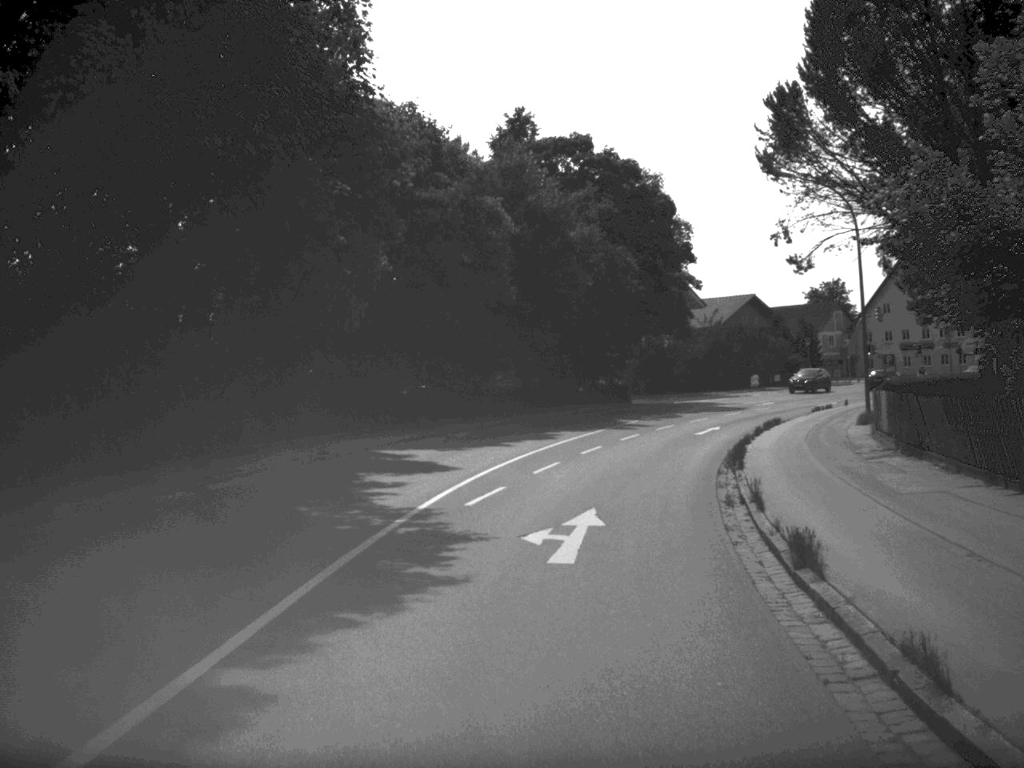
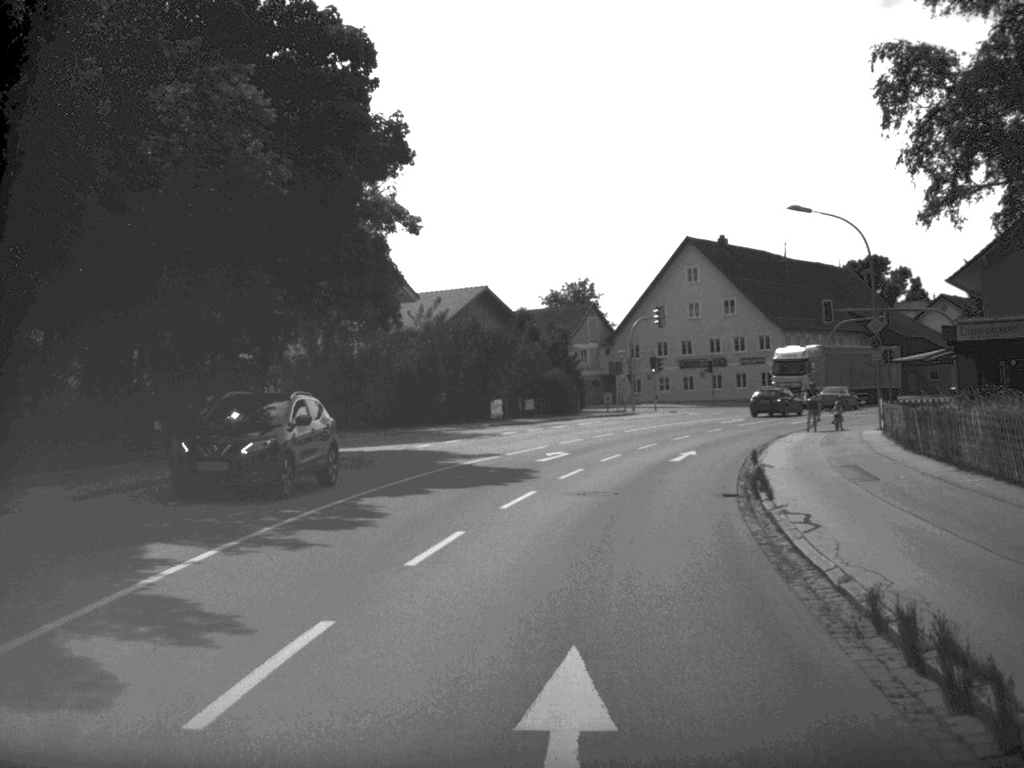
(+3.9, +33.8) m; +13°
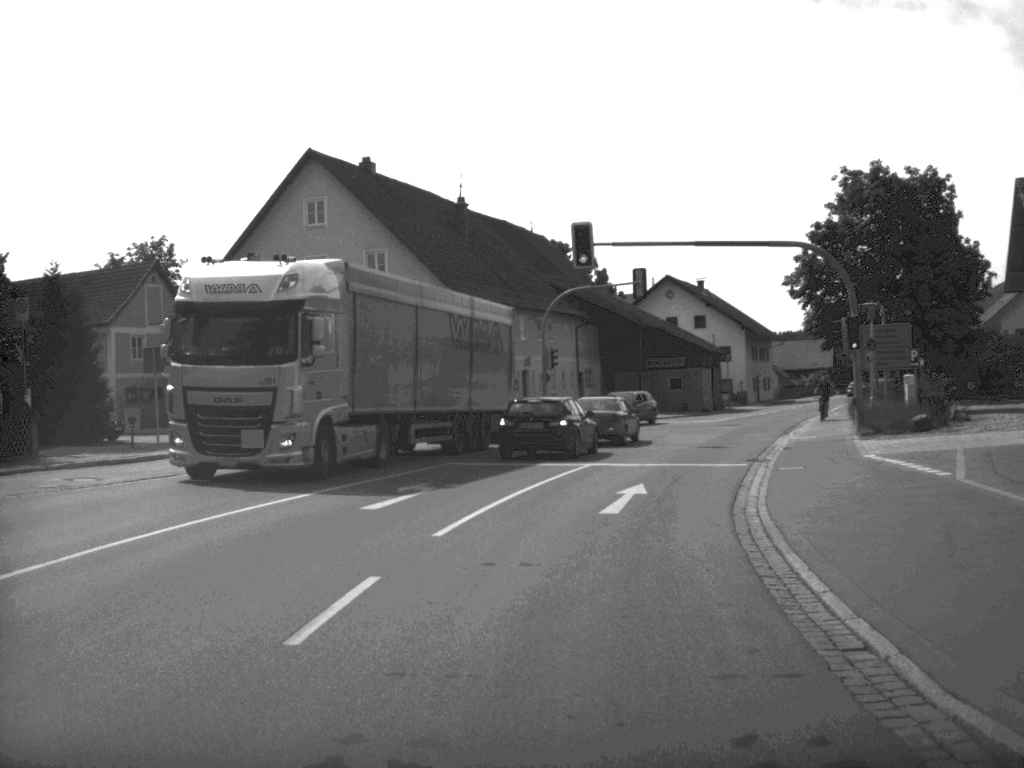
(+5.3, +38.3) m; +16°
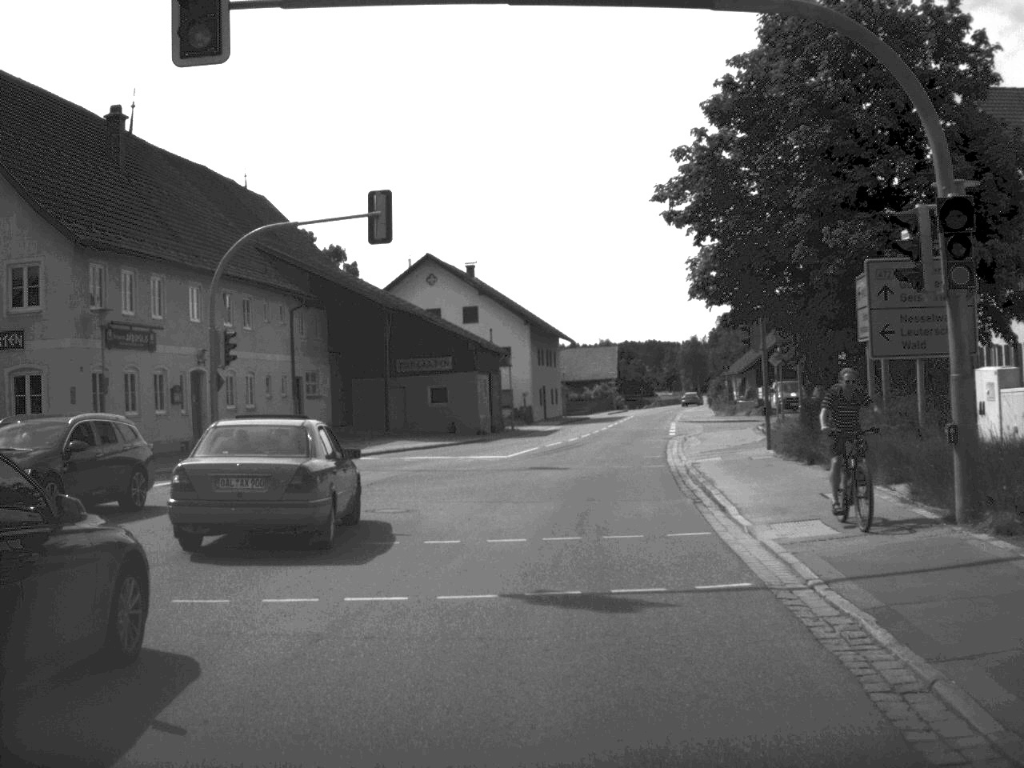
(+2.4, +24.0) m; +11°
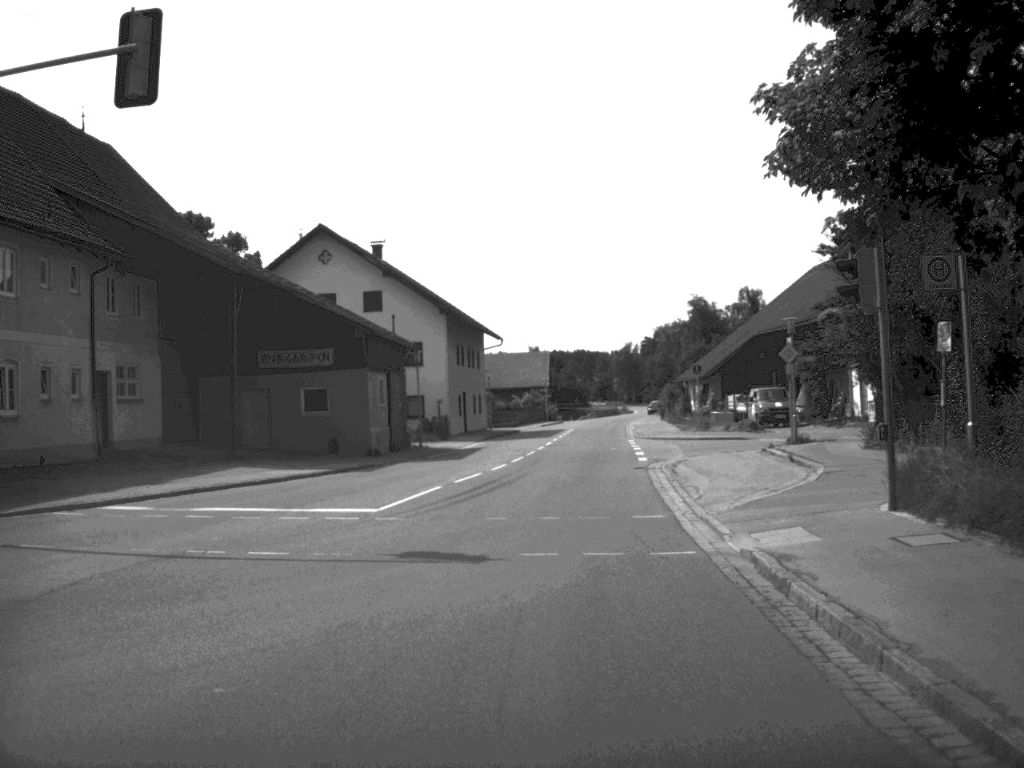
(+0.5, +15.5) m; +3°
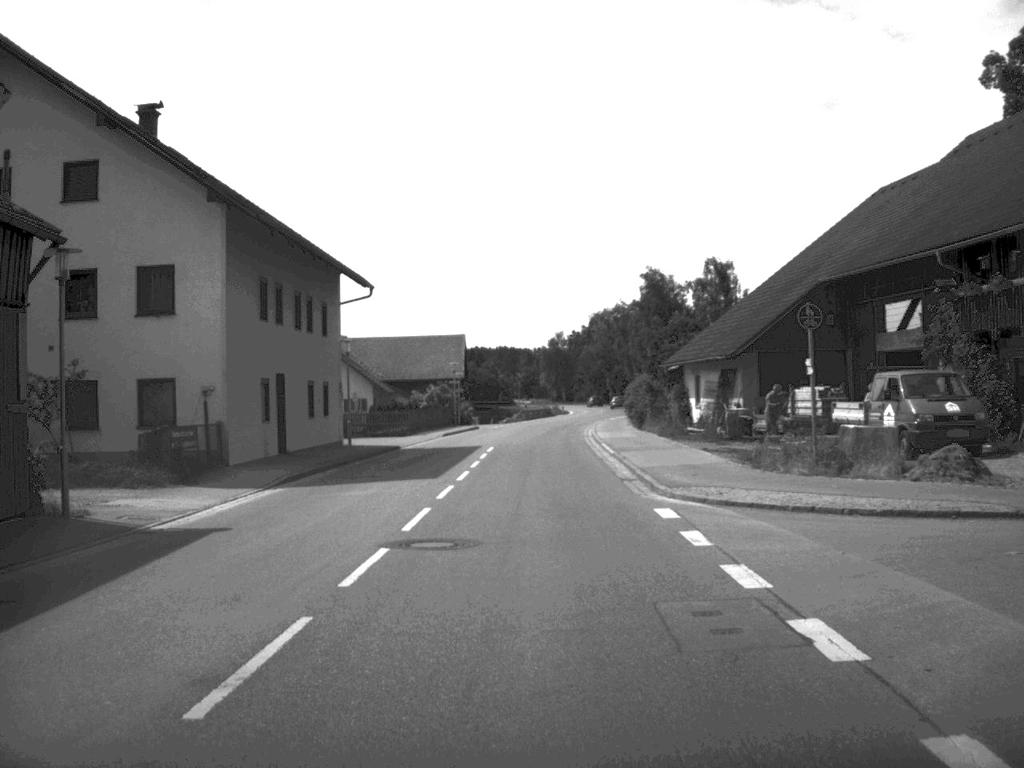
(+1.1, +33.0) m; +3°
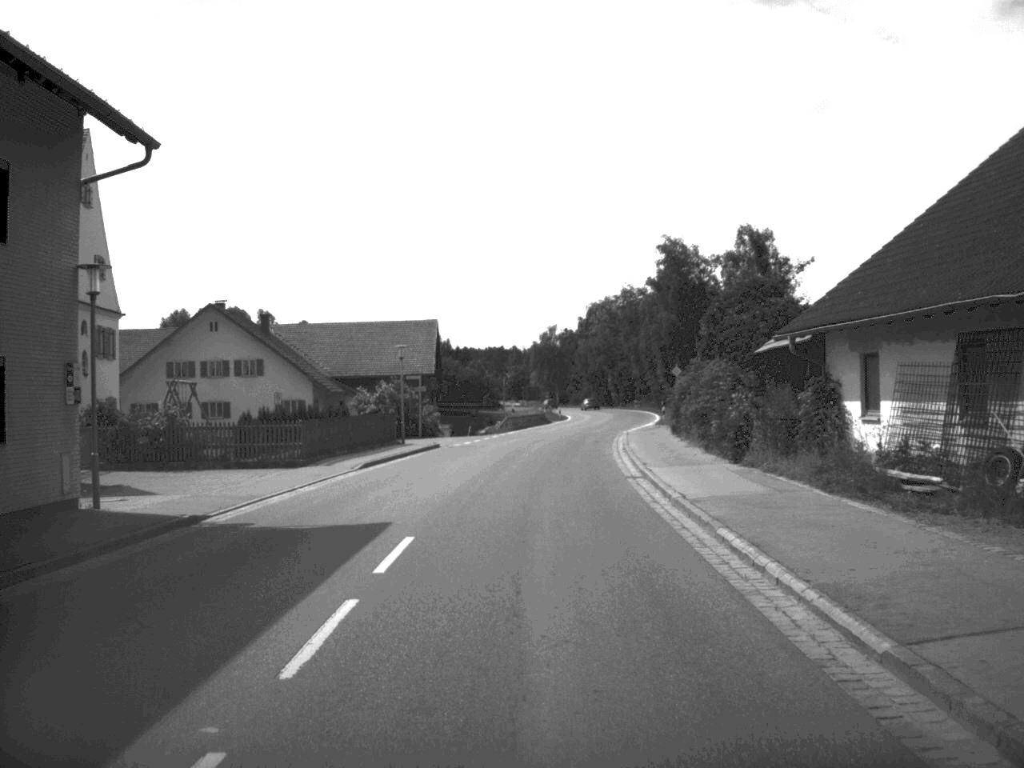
(+0.1, +25.7) m; 0°
